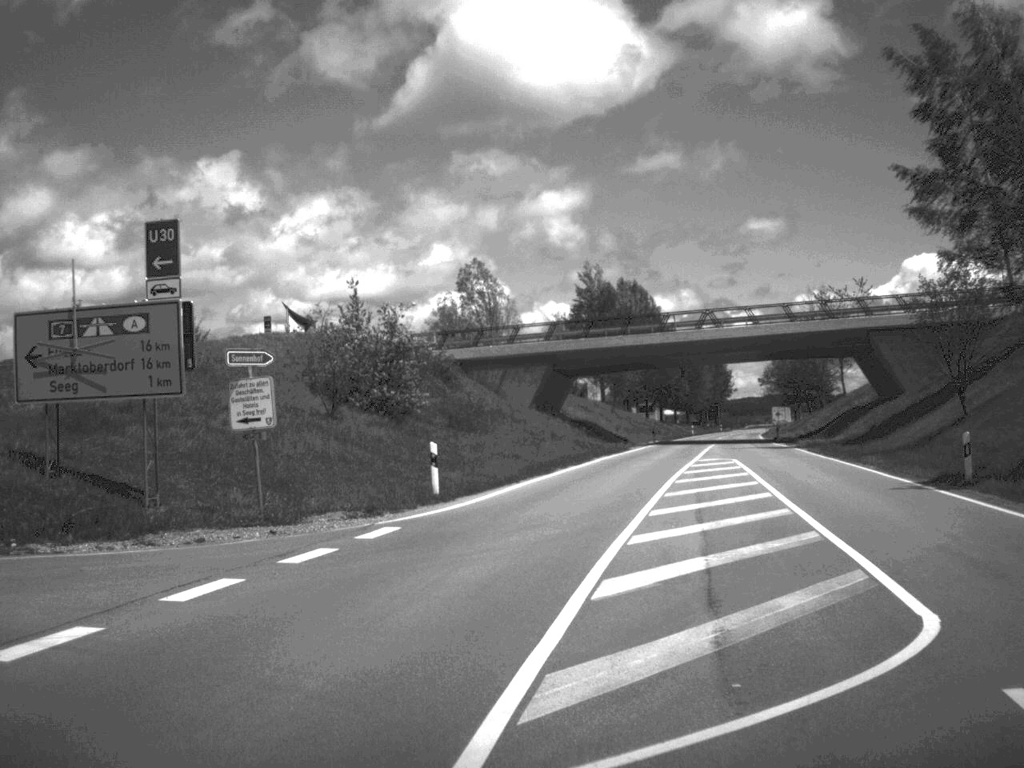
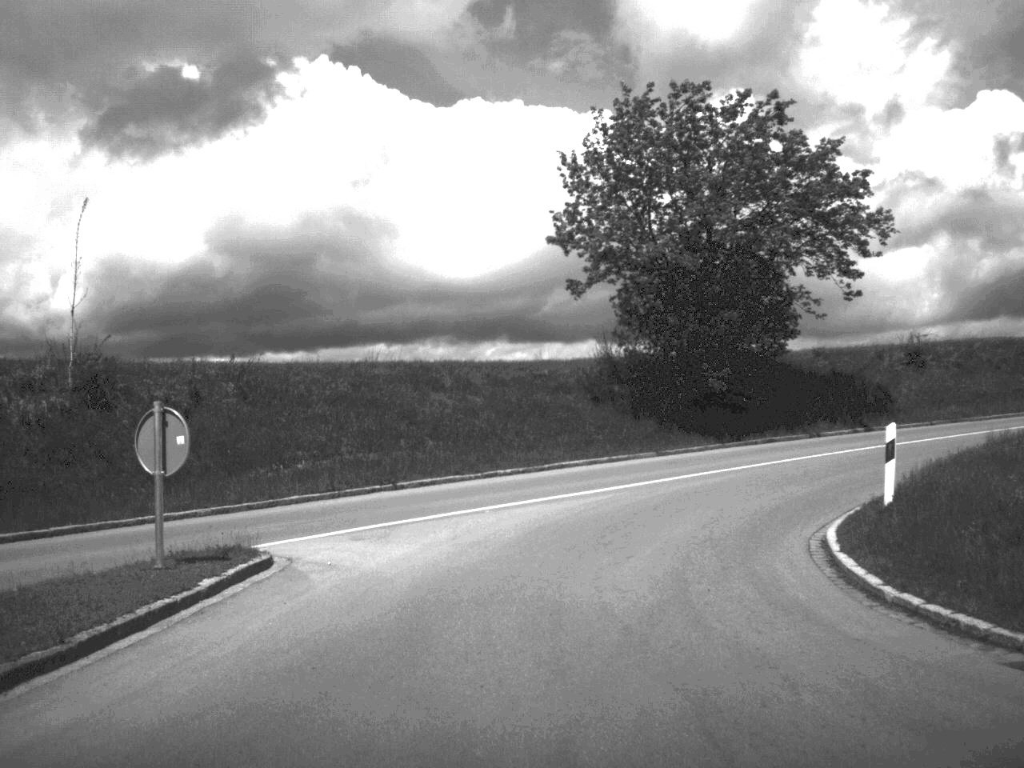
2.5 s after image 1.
(-7.7, +7.4) m; -76°
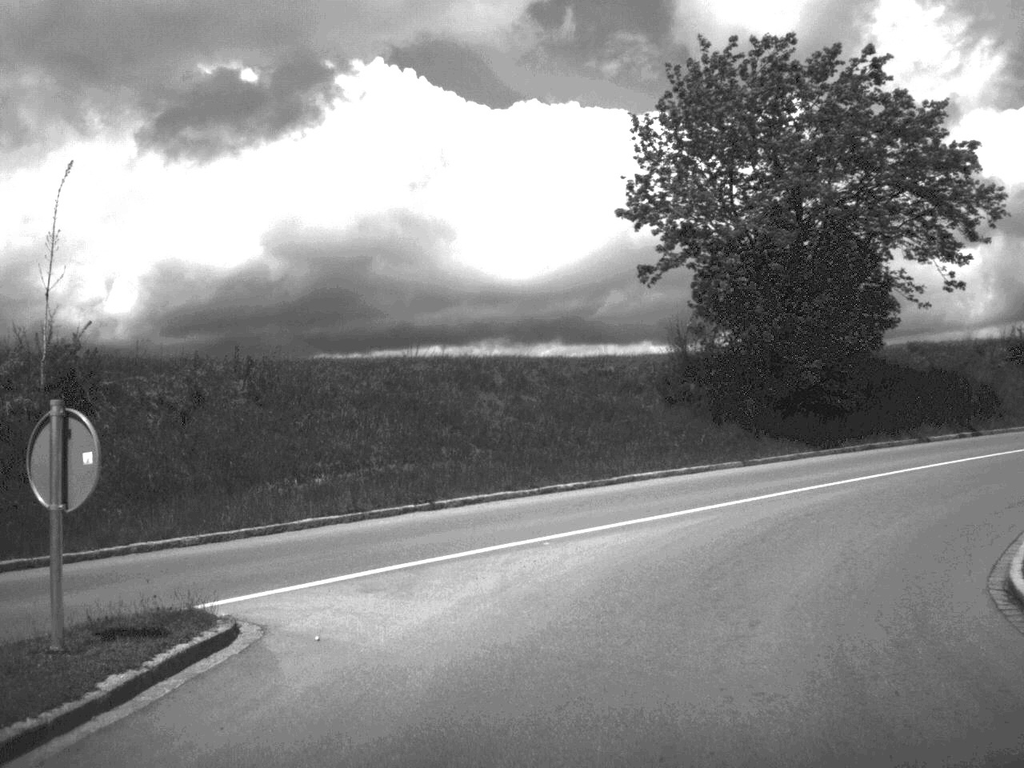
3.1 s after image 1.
(-0.1, +3.9) m; -2°
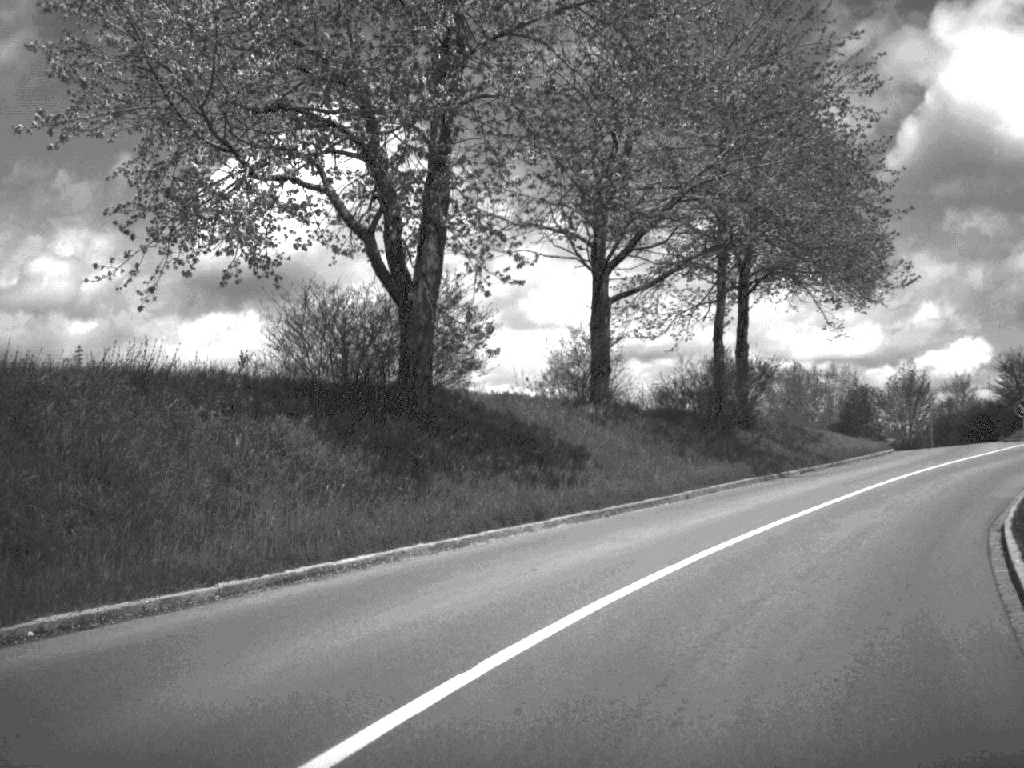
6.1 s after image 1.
(+10.7, +21.8) m; +58°
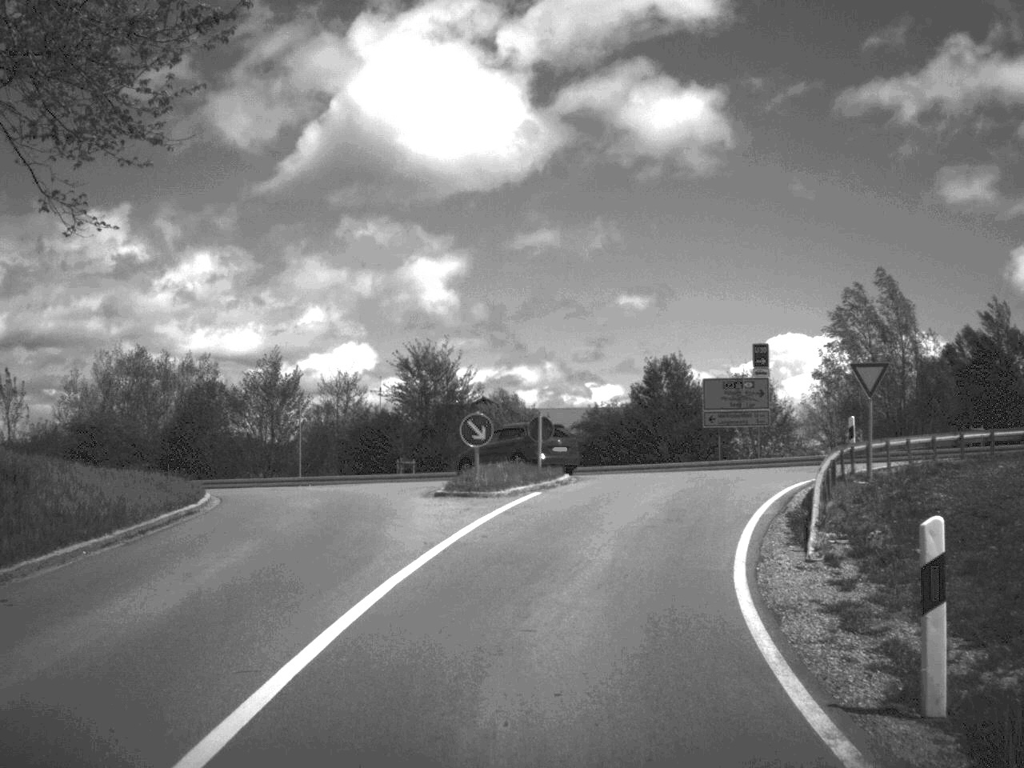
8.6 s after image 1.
(+7.0, +22.5) m; +27°
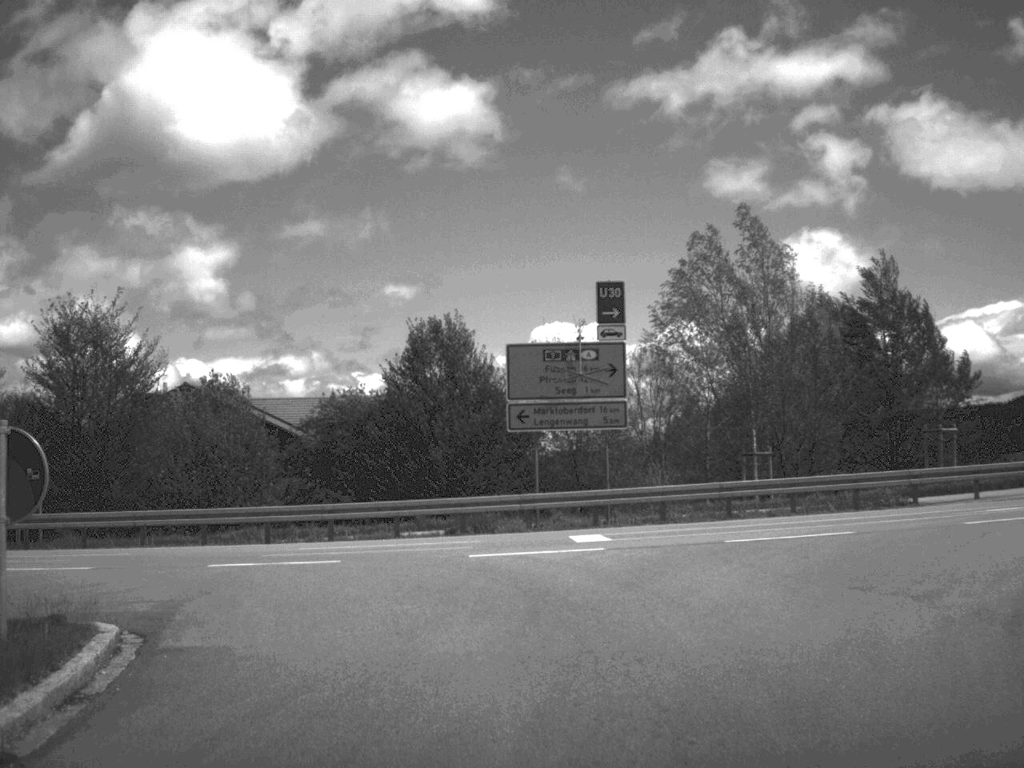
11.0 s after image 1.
(+1.8, +21.0) m; +10°
